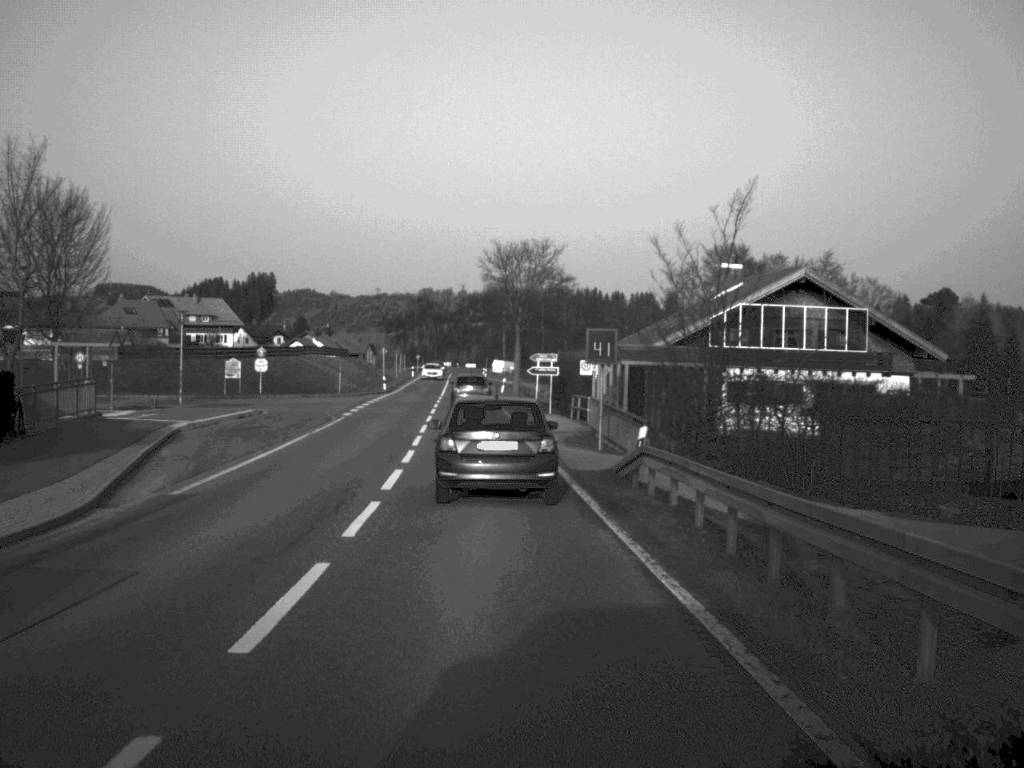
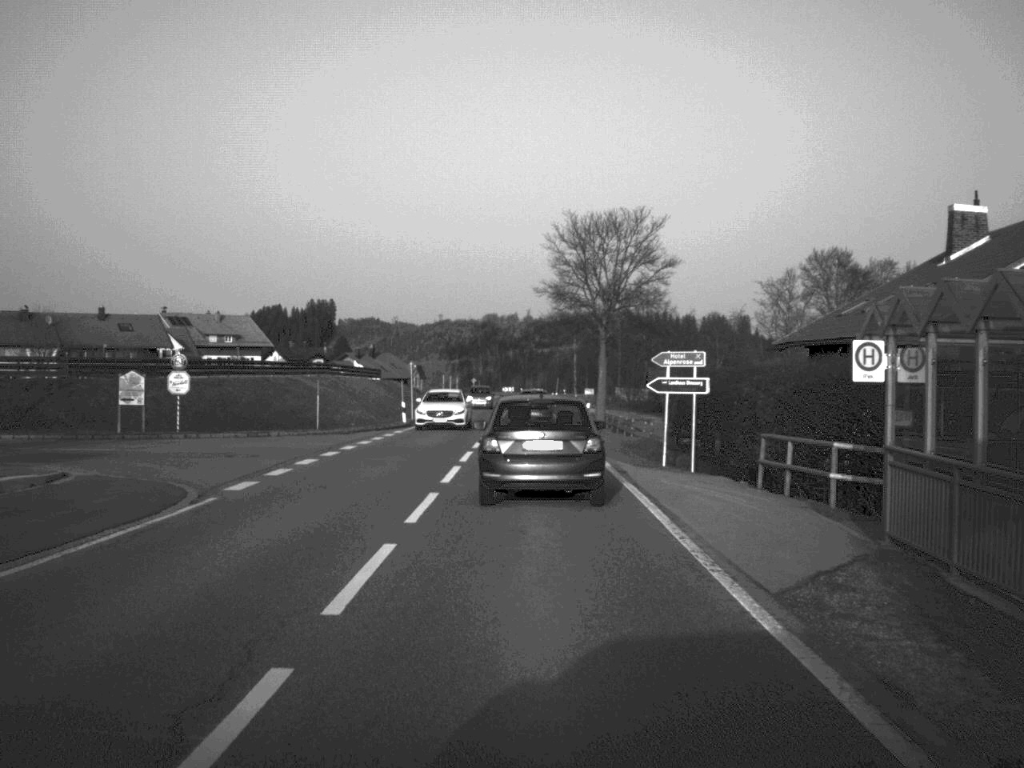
(-1.0, +28.1) m; -3°
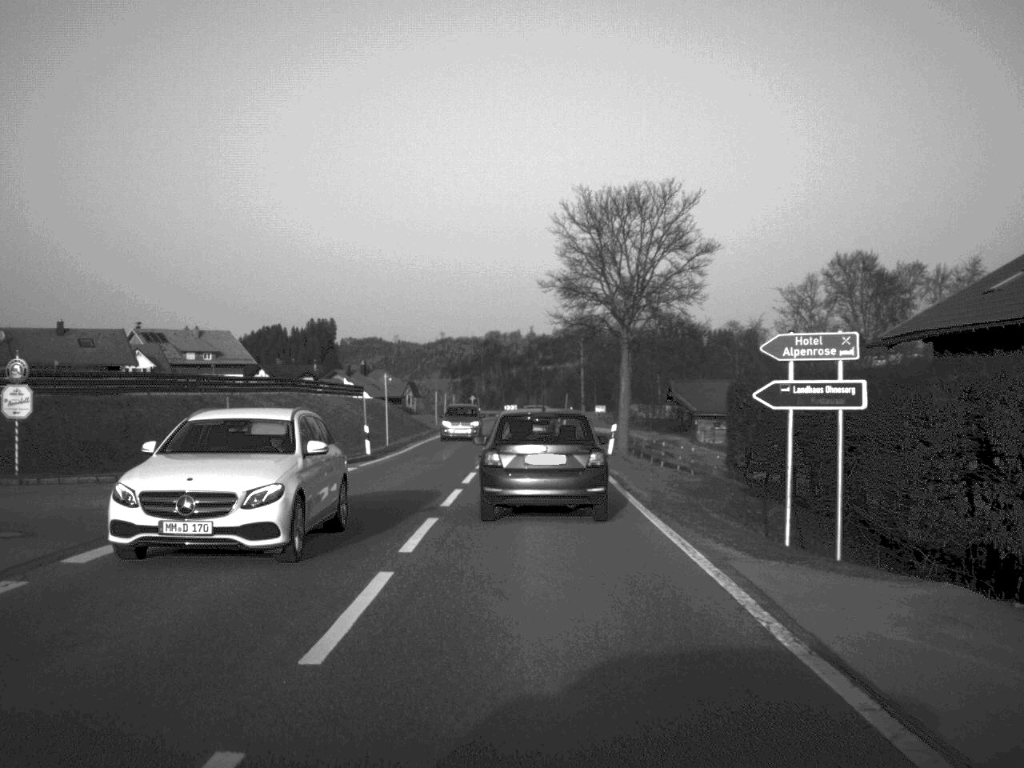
(0.0, +13.3) m; 0°
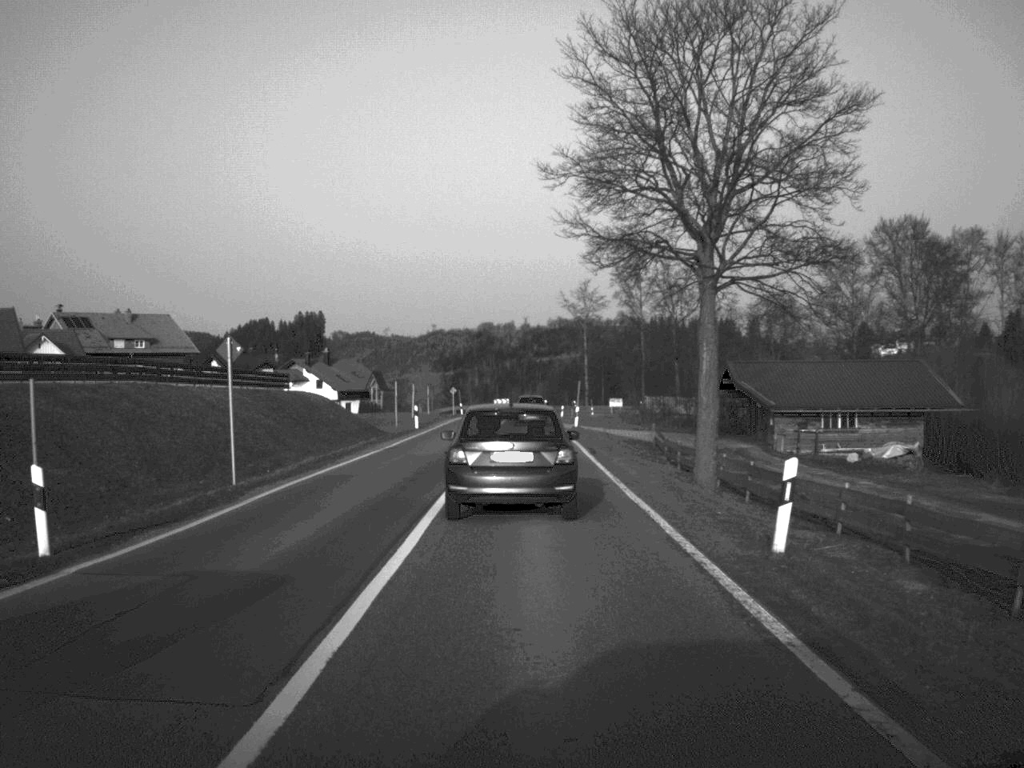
(+0.1, +26.6) m; 0°
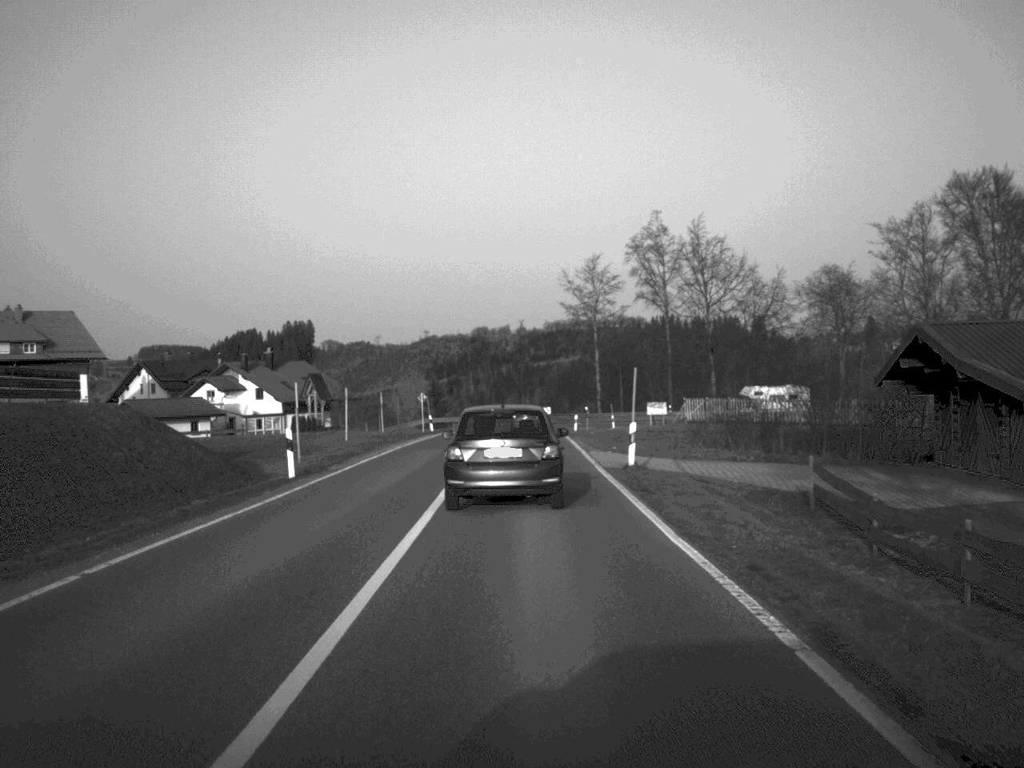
(0.0, +30.2) m; 0°
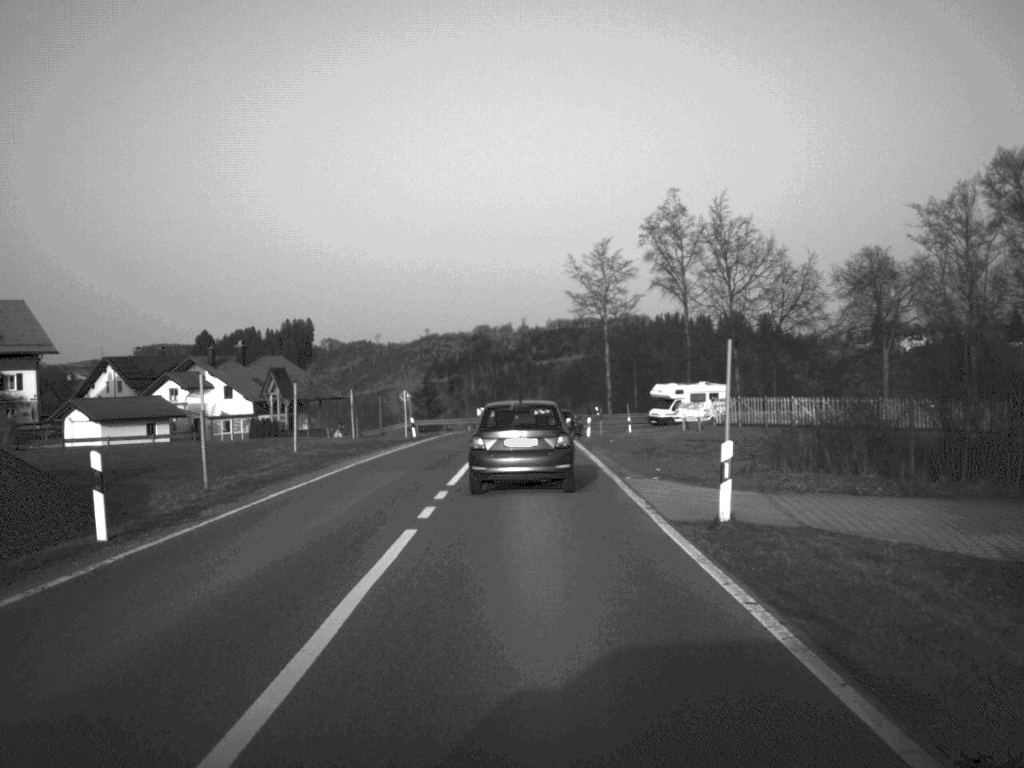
(0.0, +12.3) m; 0°
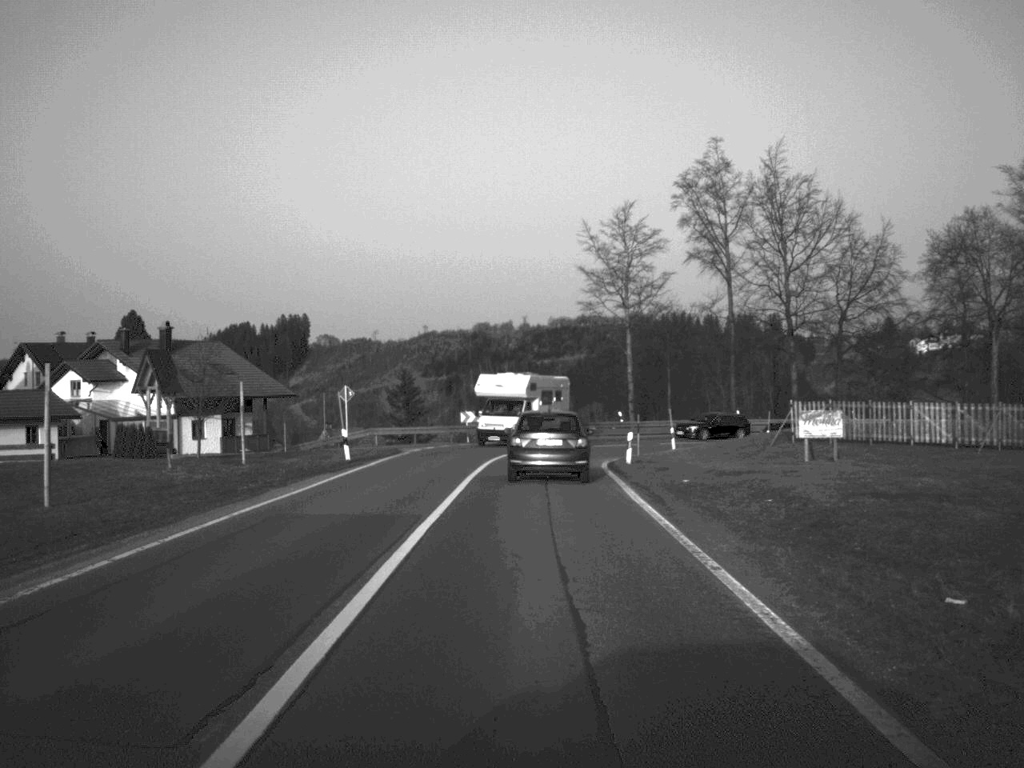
(0.0, +21.9) m; 0°
